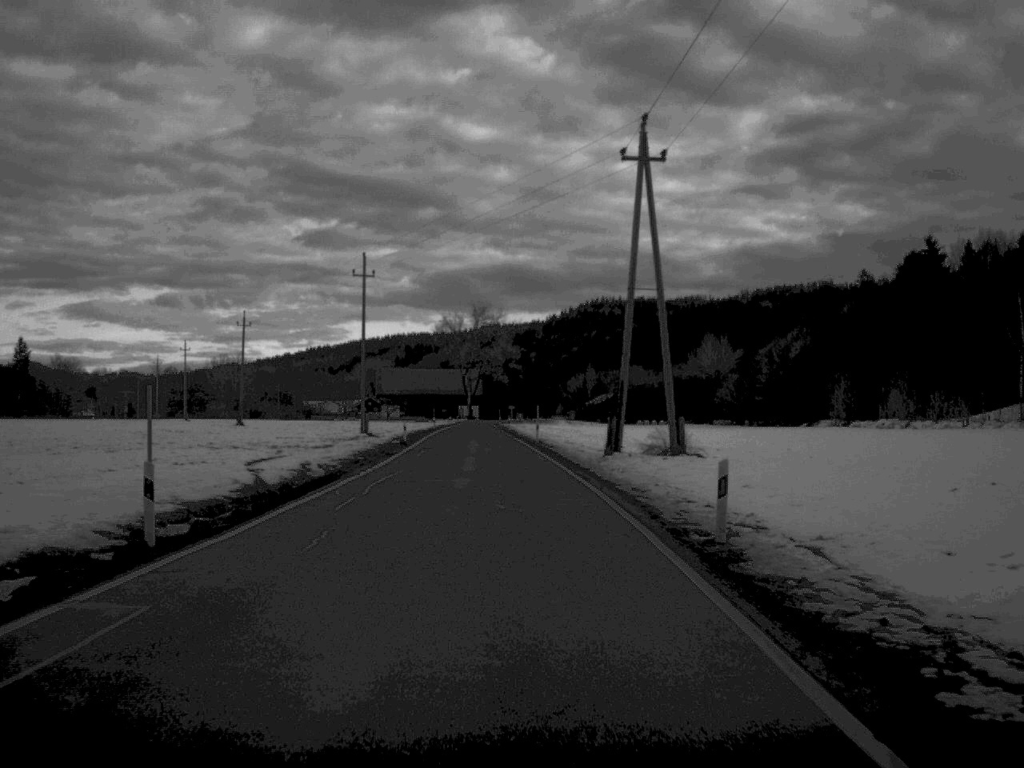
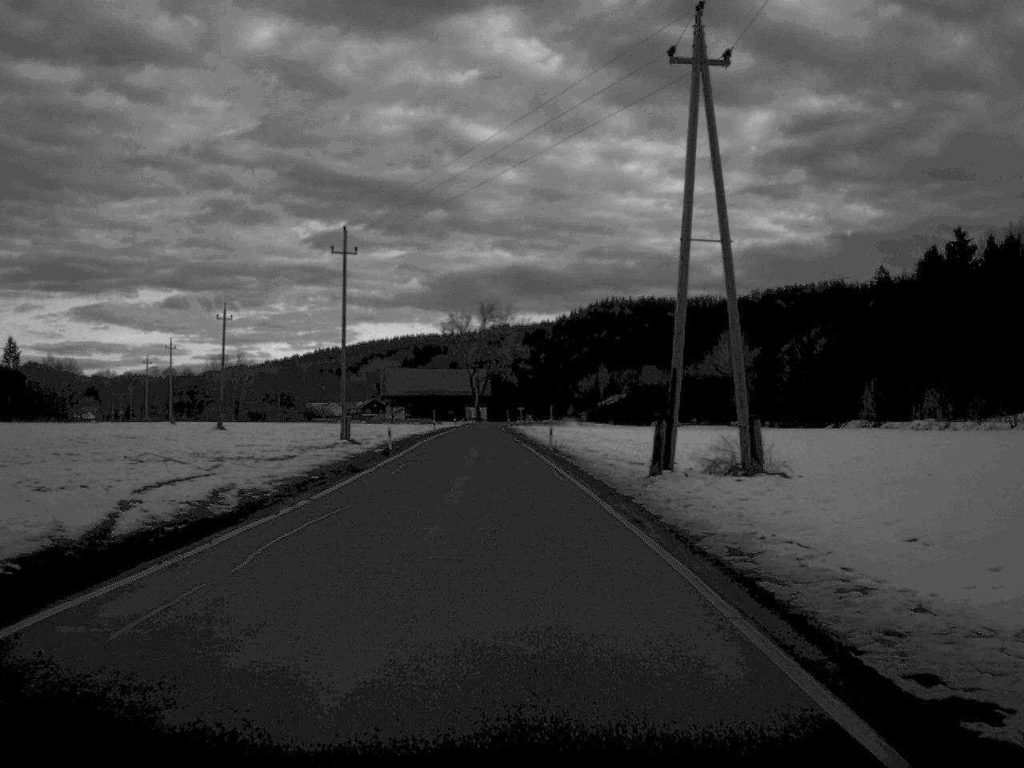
(0.0, +11.6) m; 0°
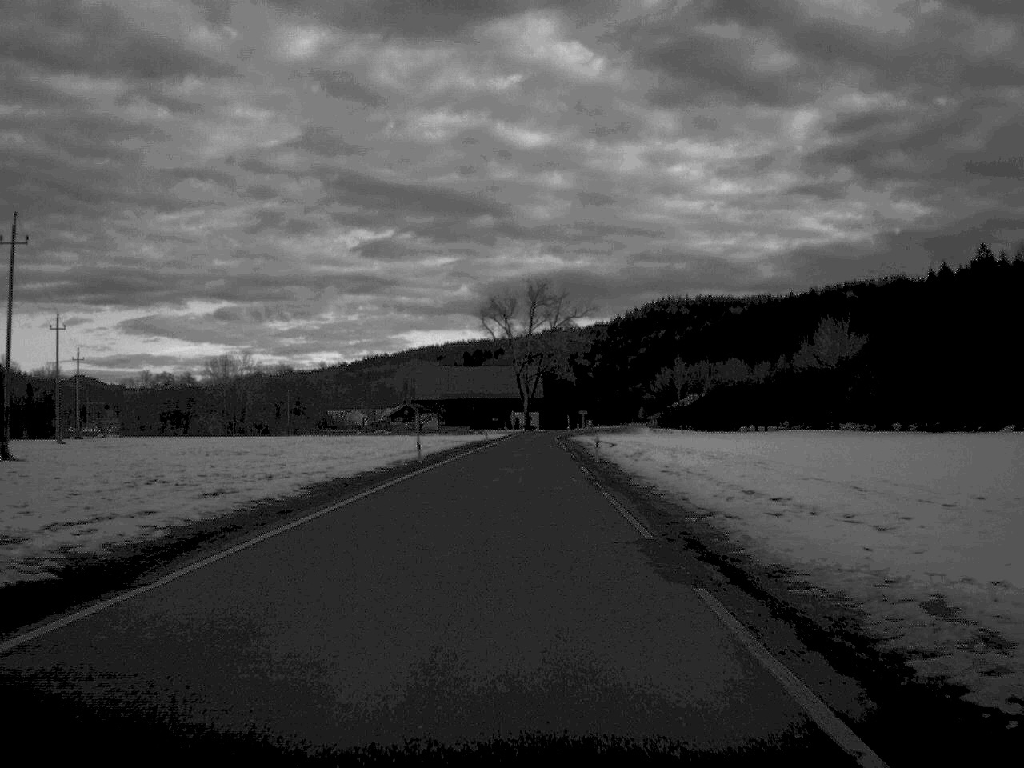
(-1.3, +55.4) m; -2°
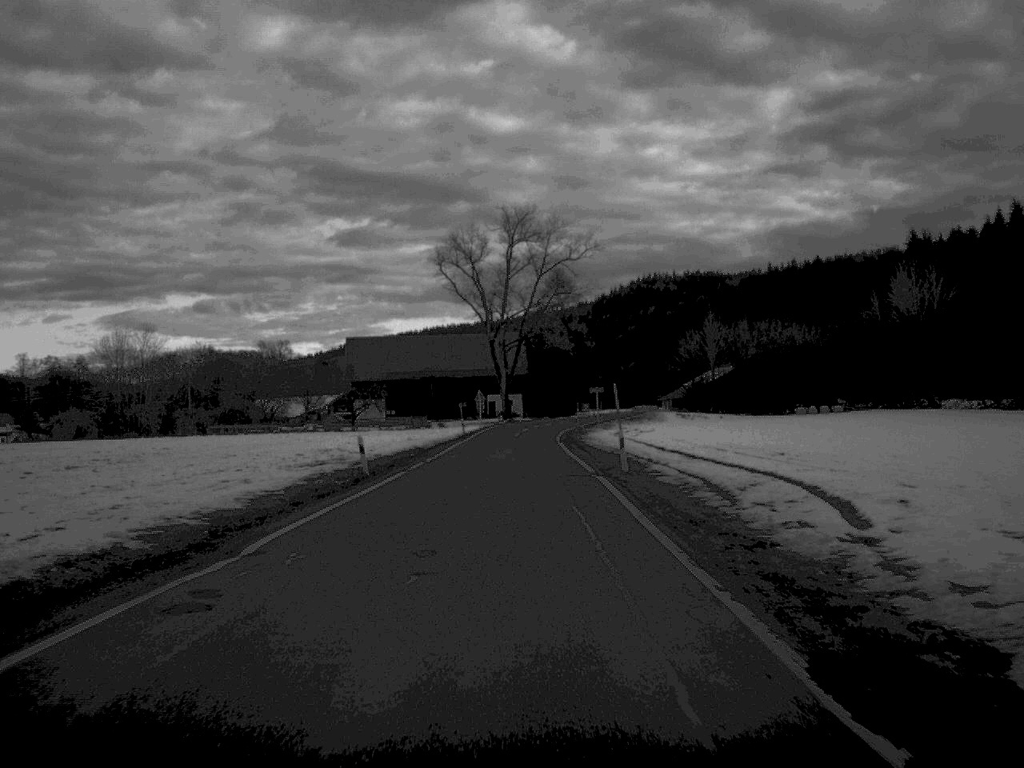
(+0.4, +66.7) m; 0°
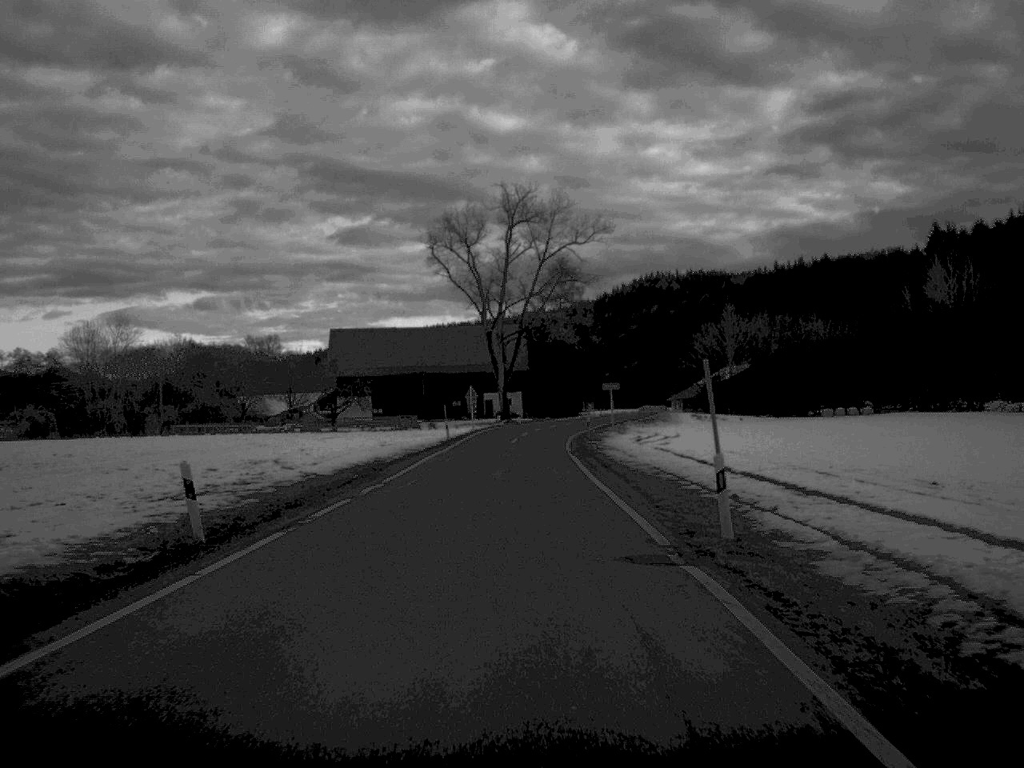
(0.0, +16.2) m; 0°
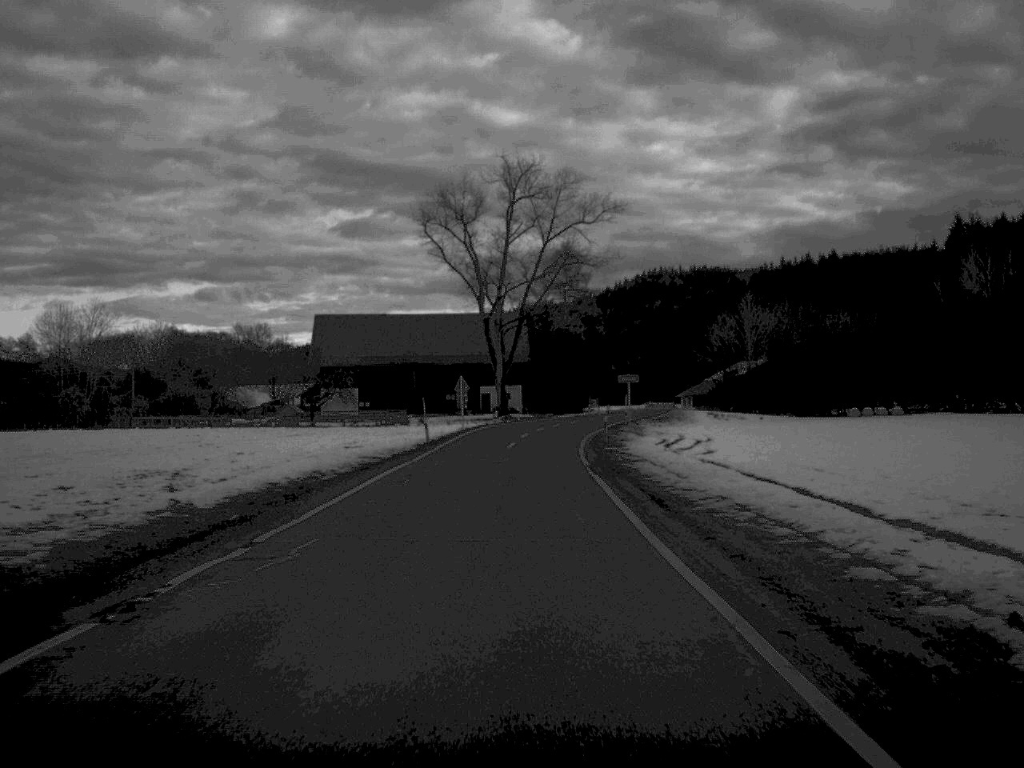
(0.0, +13.7) m; 0°
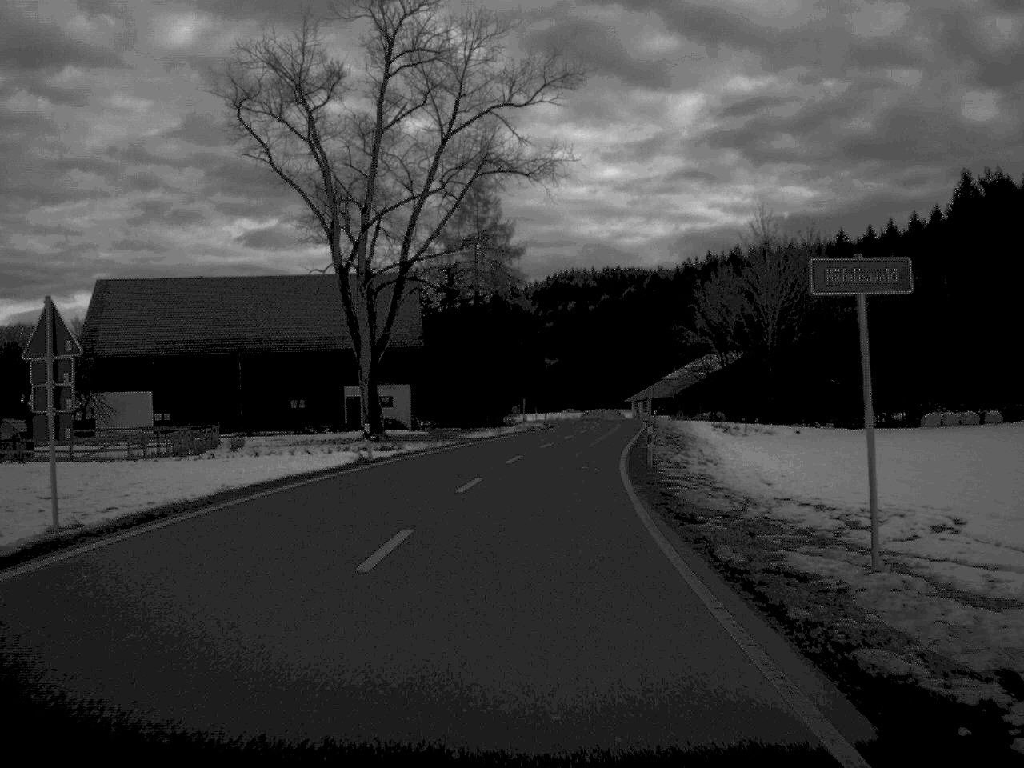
(+1.3, +56.5) m; +4°
